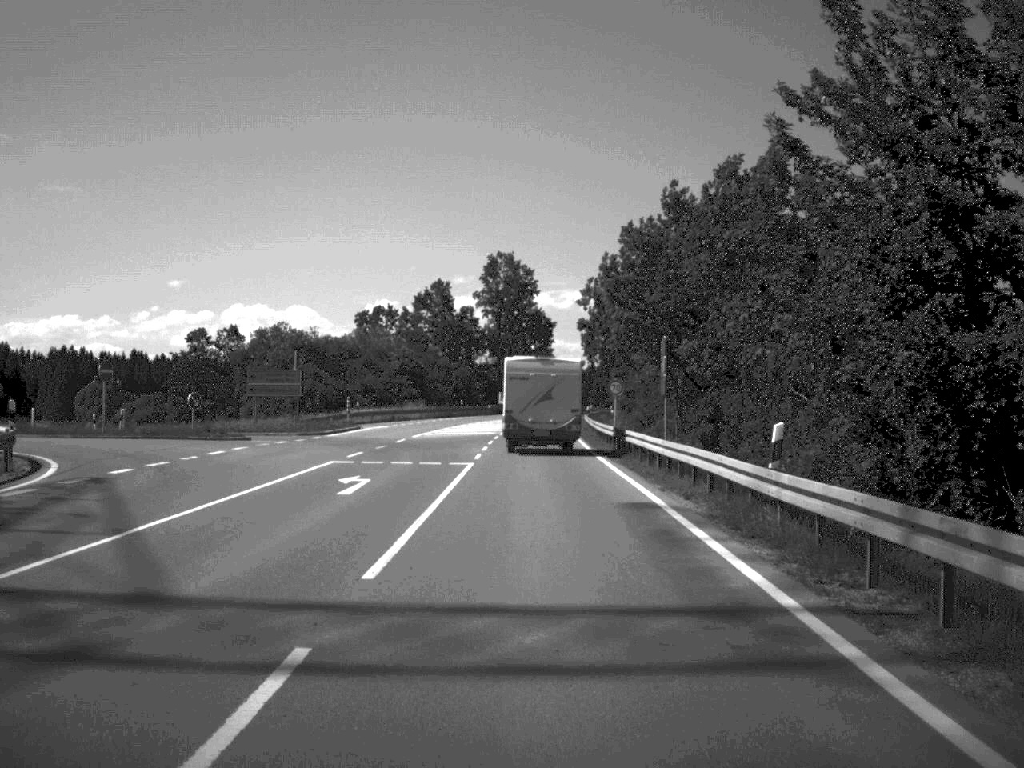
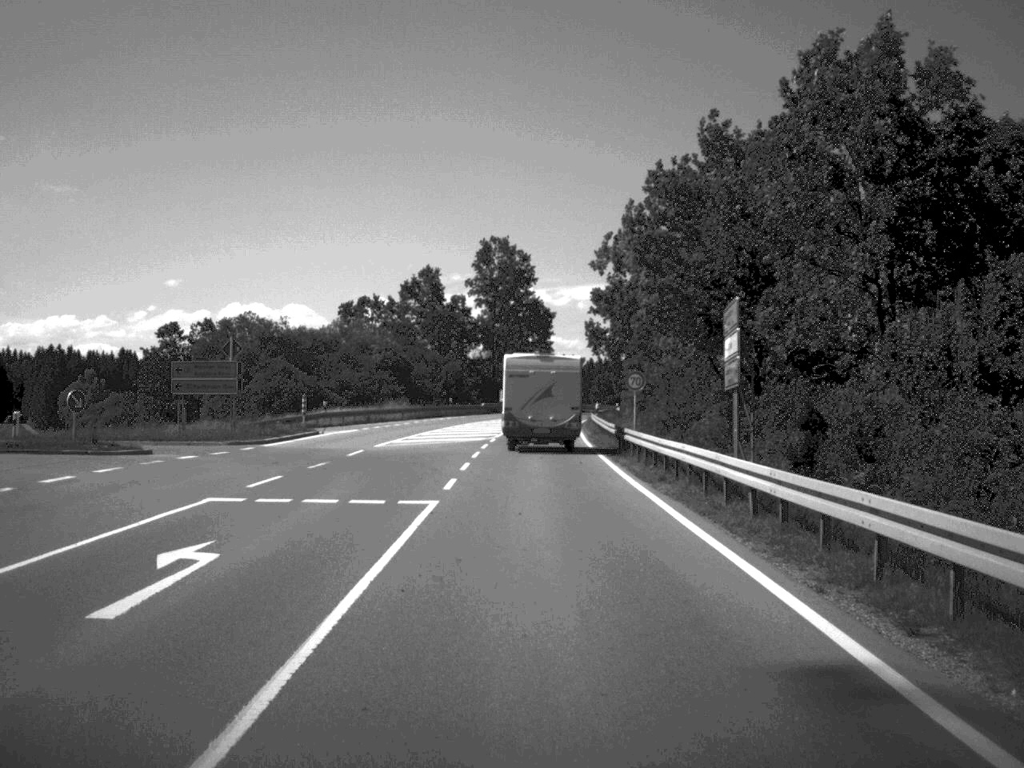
(0.0, +12.0) m; 0°
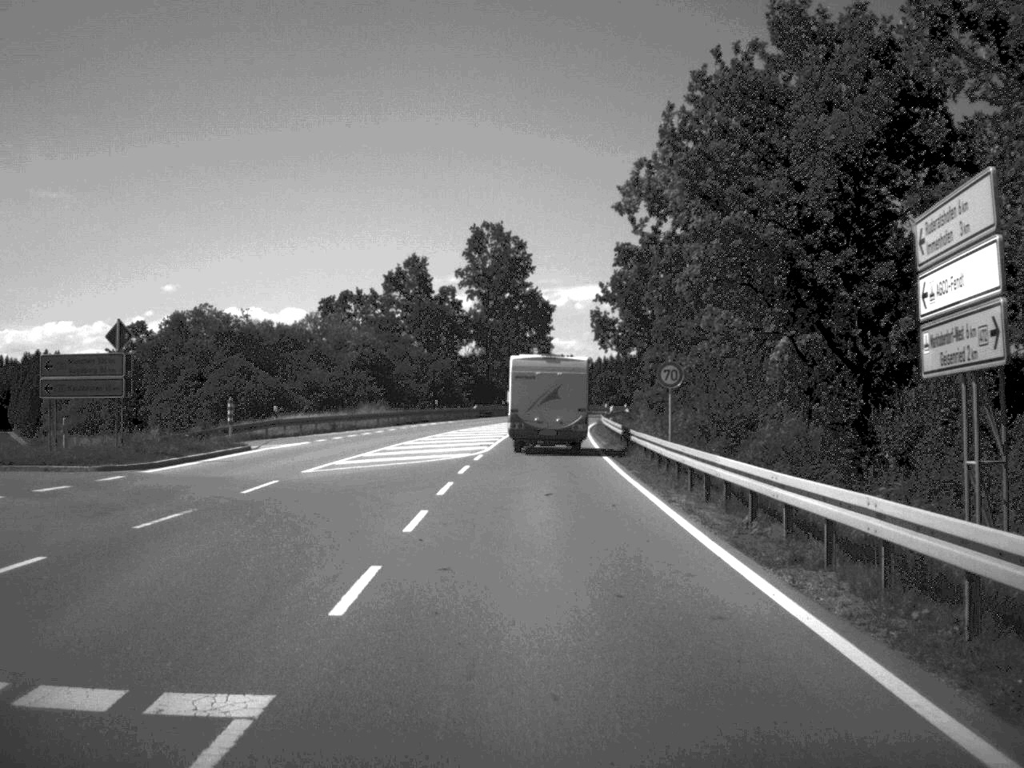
(0.0, +12.4) m; 0°
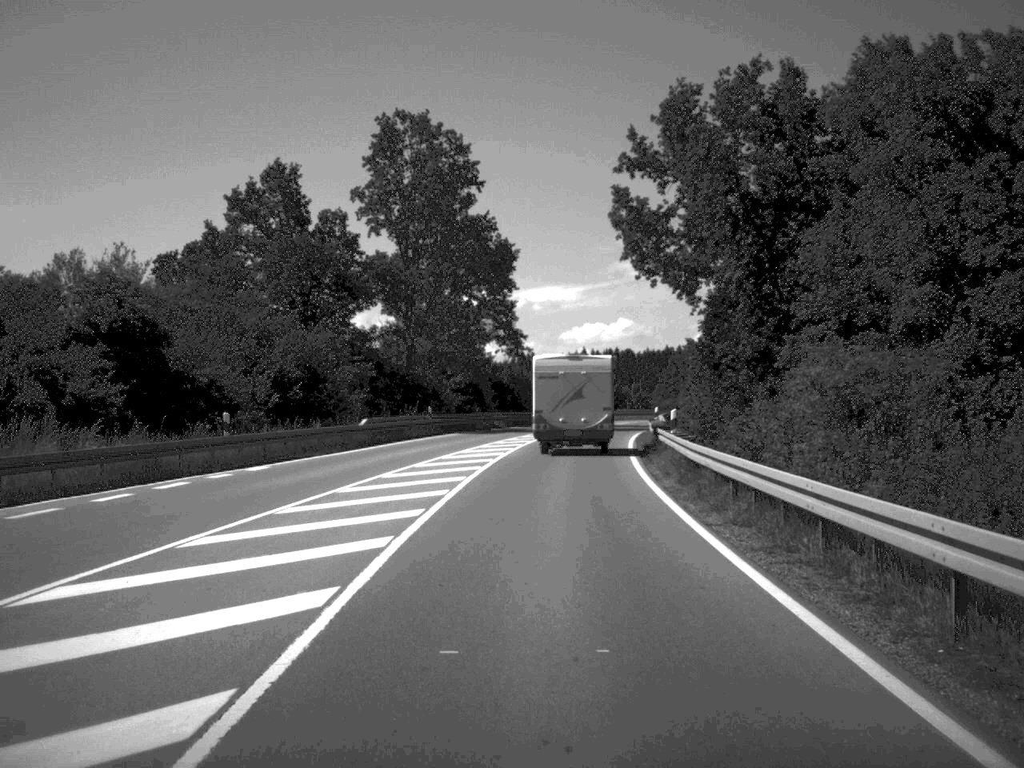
(+0.5, +49.3) m; +2°
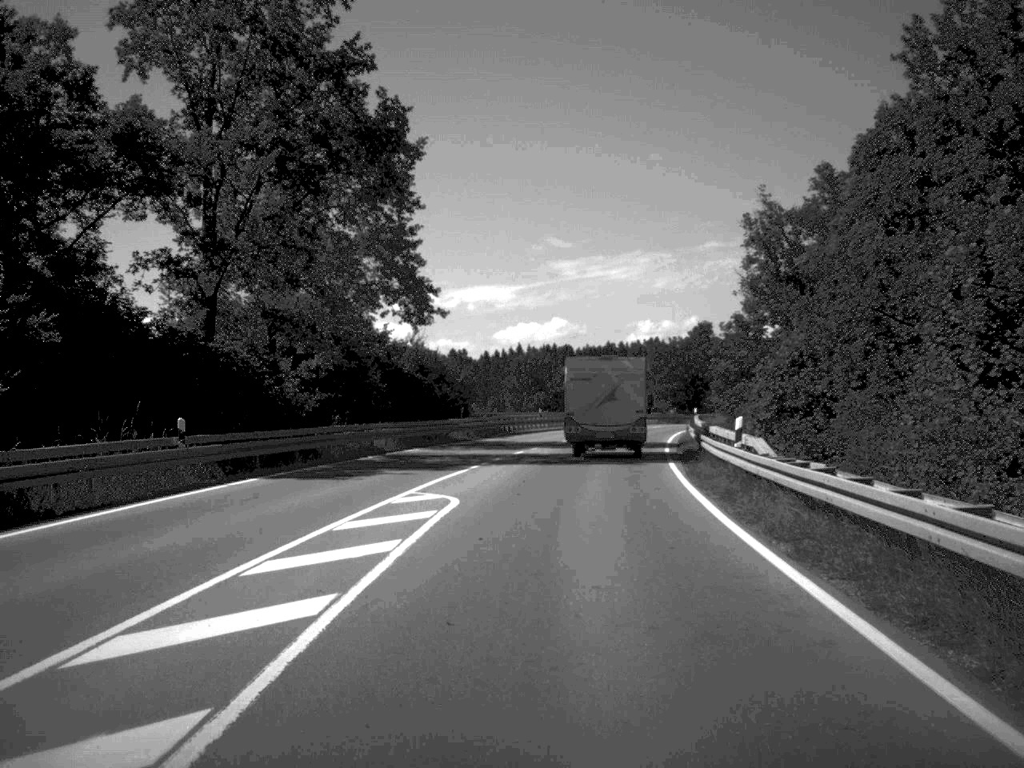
(+0.8, +34.7) m; +3°
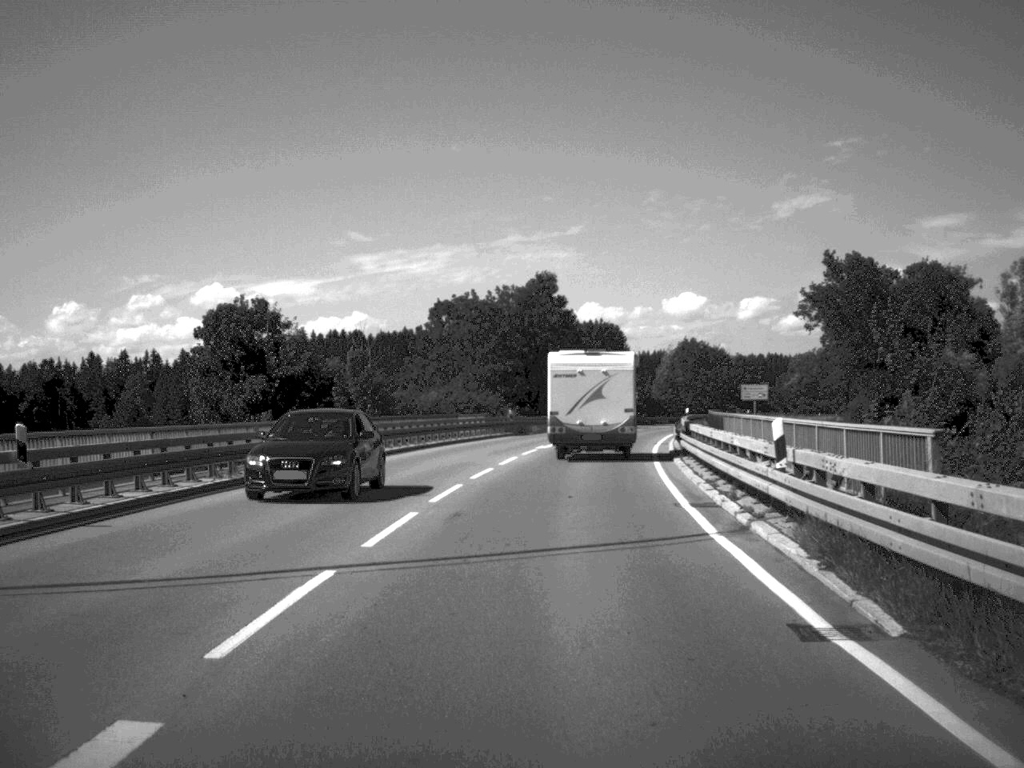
(+4.4, +58.5) m; +9°
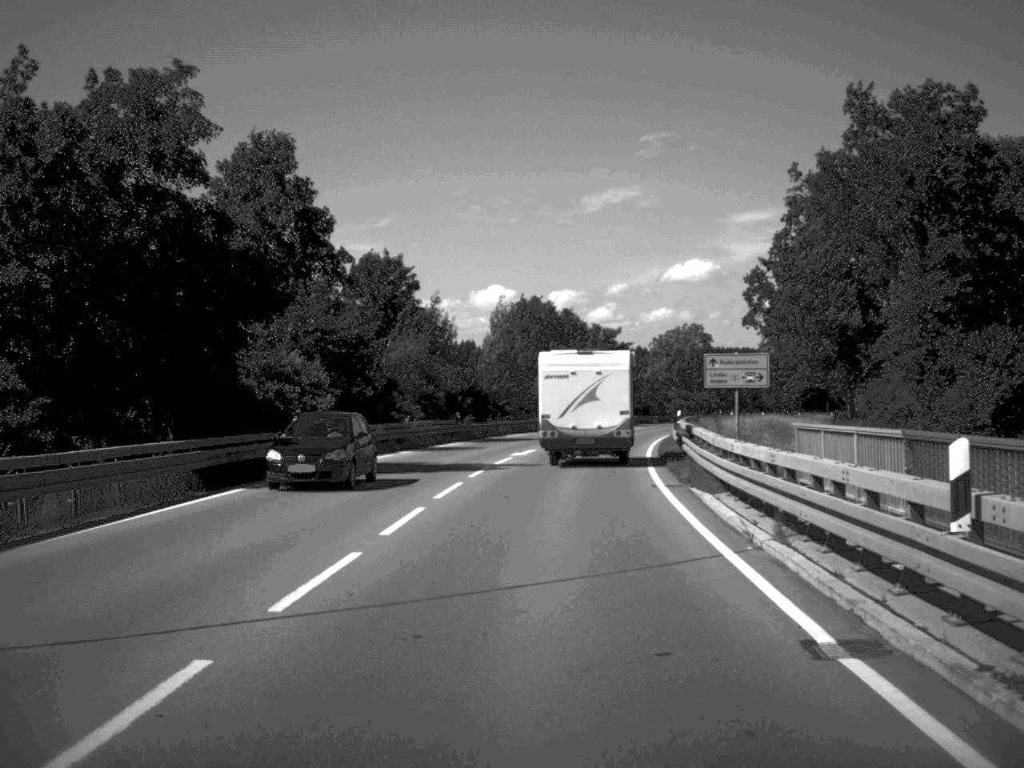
(+4.1, +56.7) m; +8°
